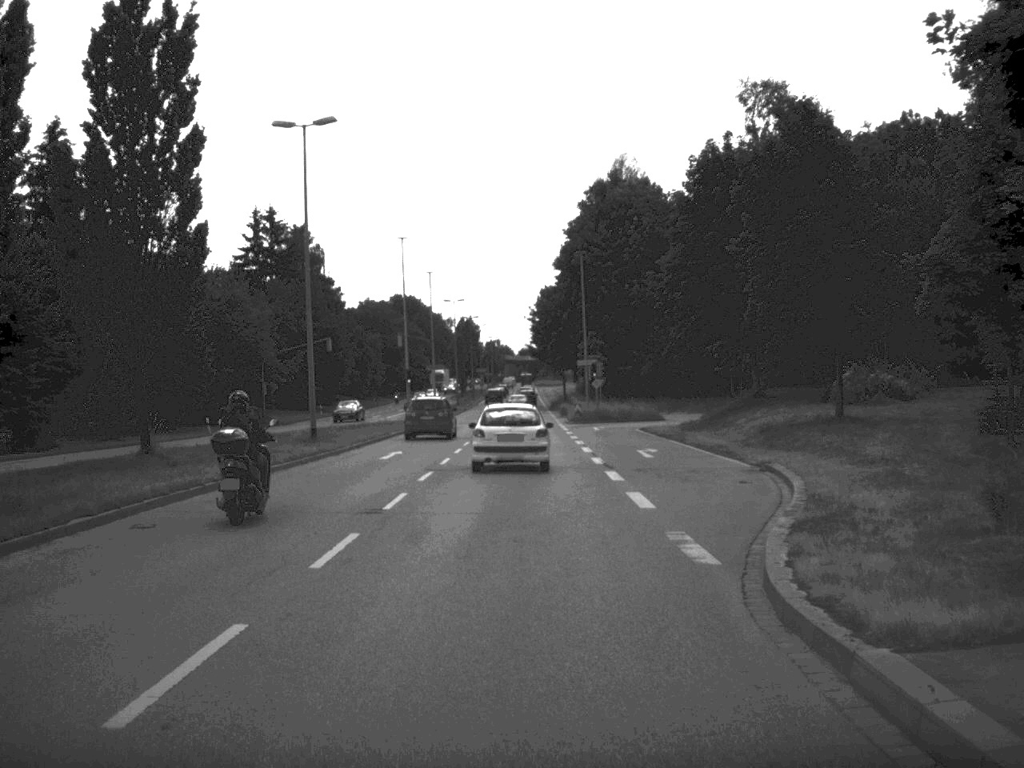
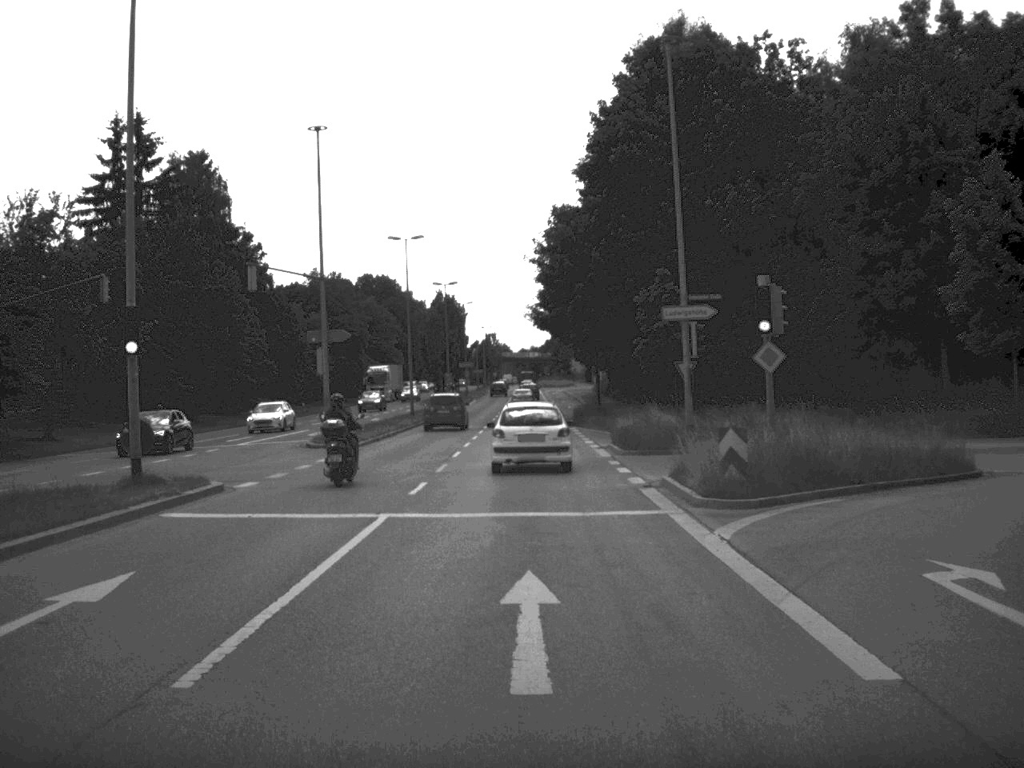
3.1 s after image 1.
(-0.3, +50.2) m; 0°
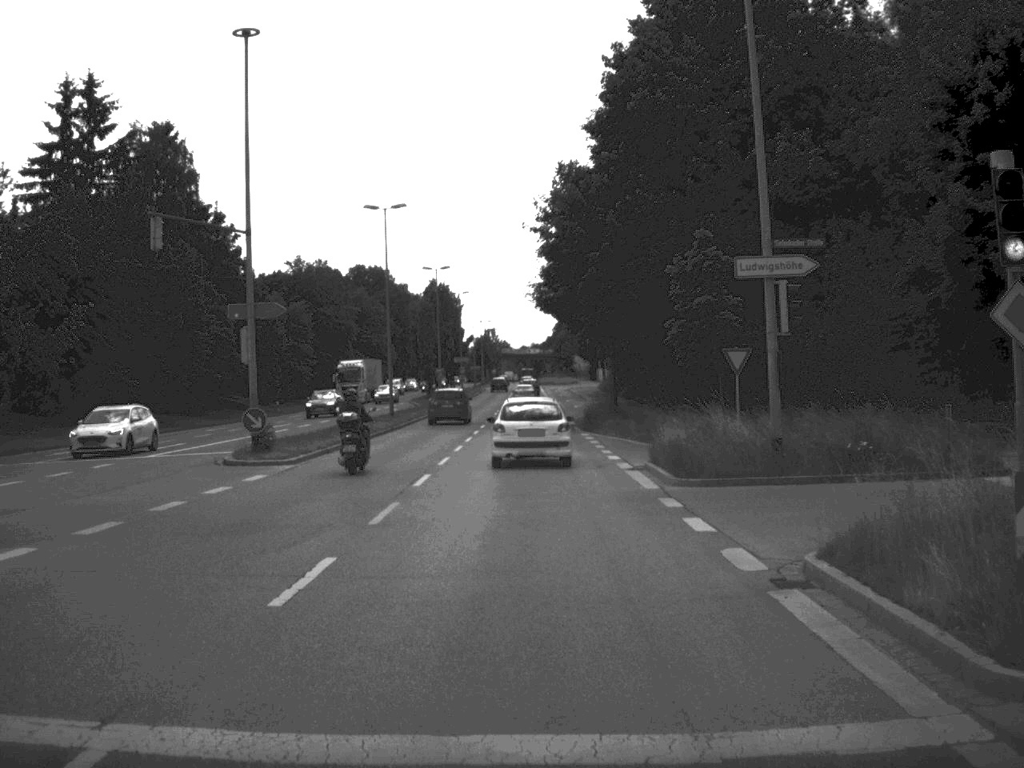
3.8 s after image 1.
(0.0, +11.2) m; 0°
